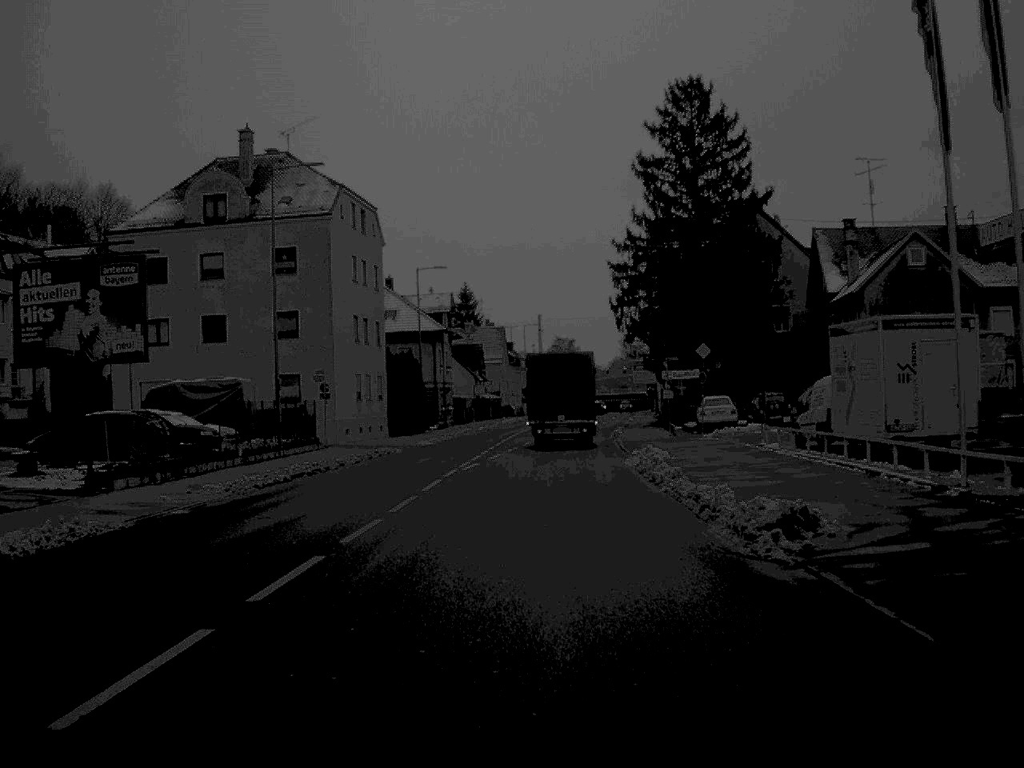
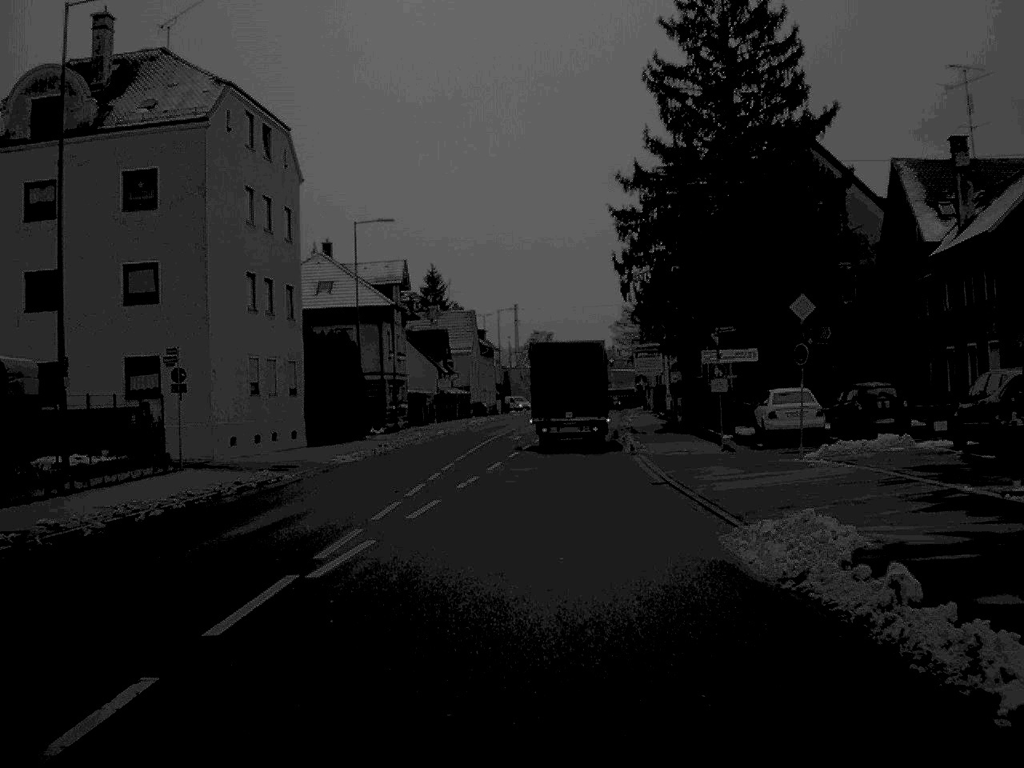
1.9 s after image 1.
(+0.2, +19.6) m; +1°
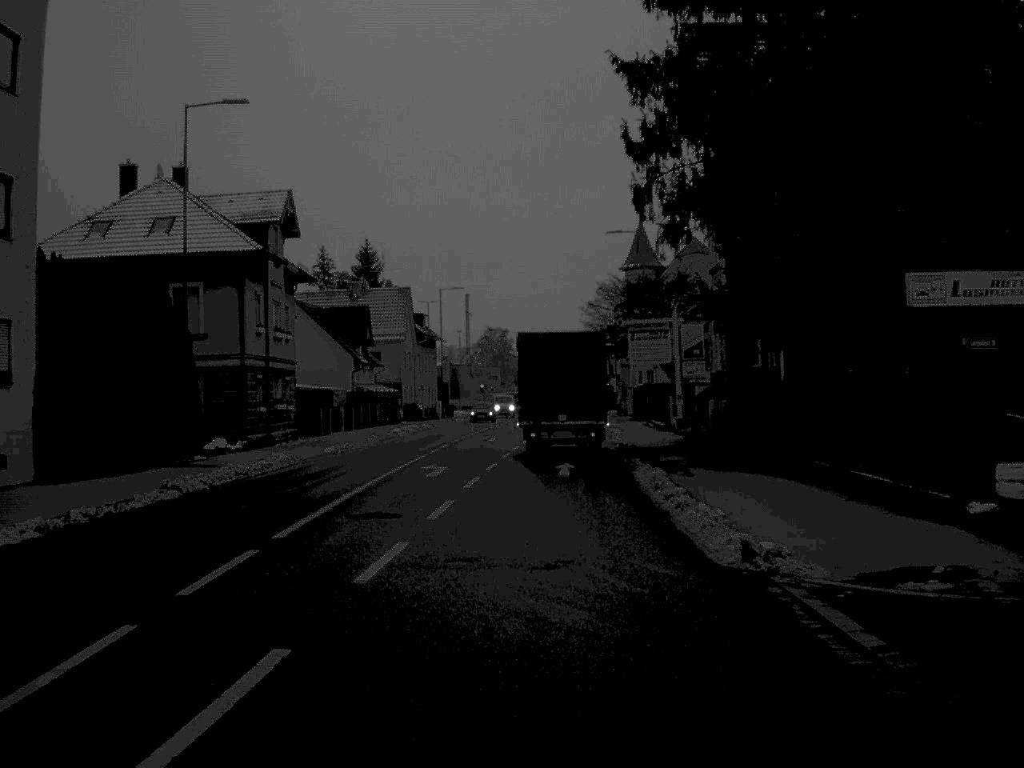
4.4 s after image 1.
(+0.5, +24.4) m; +2°
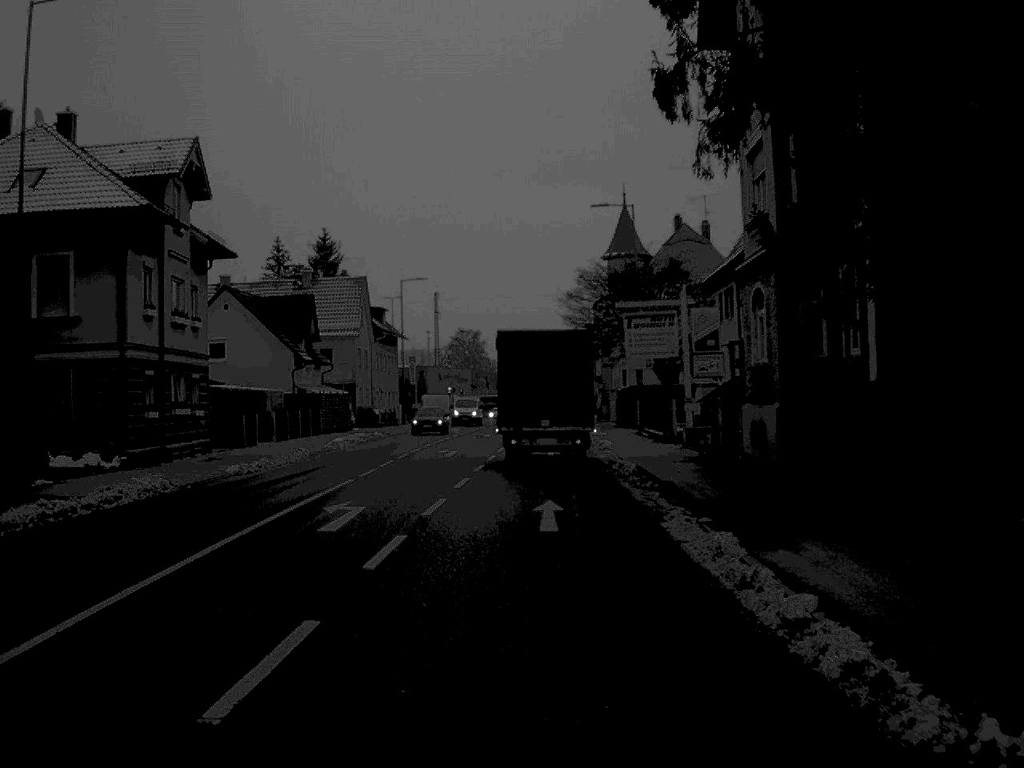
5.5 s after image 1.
(+0.1, +10.6) m; +1°
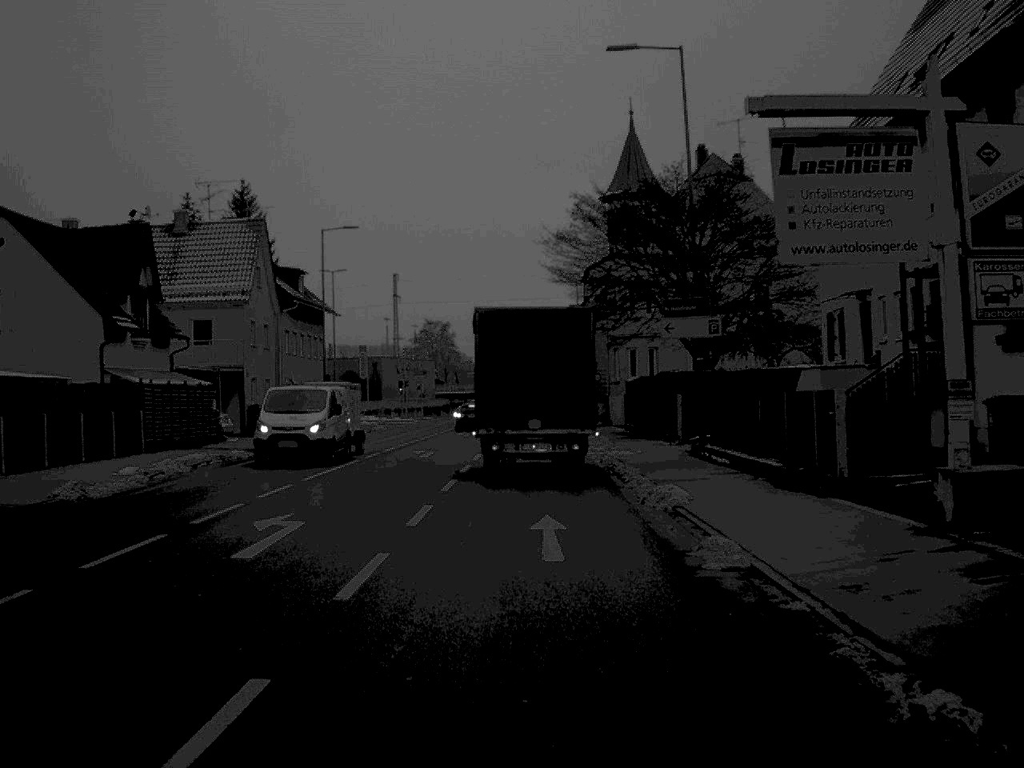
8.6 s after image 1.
(+0.2, +25.7) m; +1°
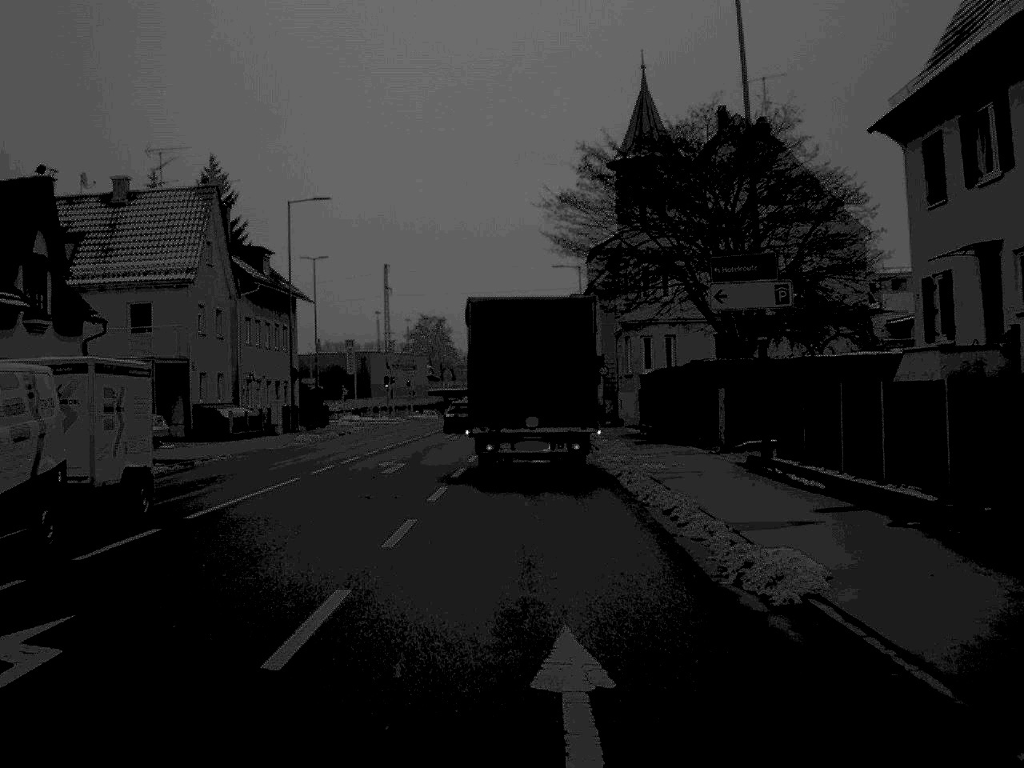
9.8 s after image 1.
(0.0, +8.7) m; 0°
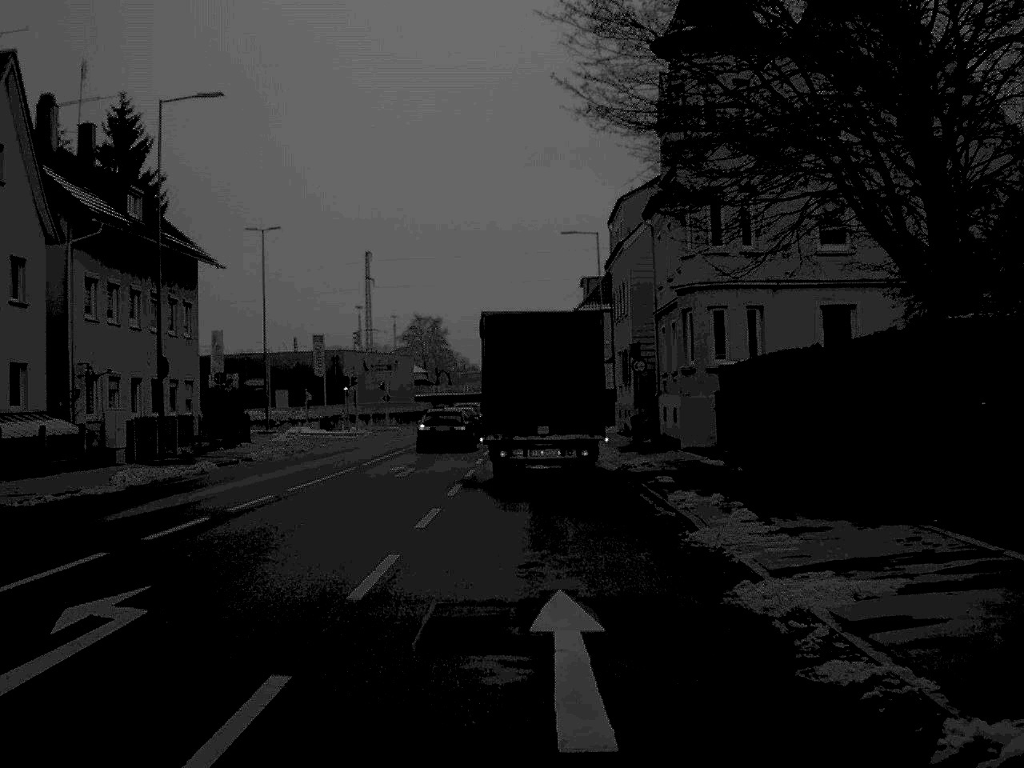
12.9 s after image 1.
(0.0, +20.7) m; 0°
